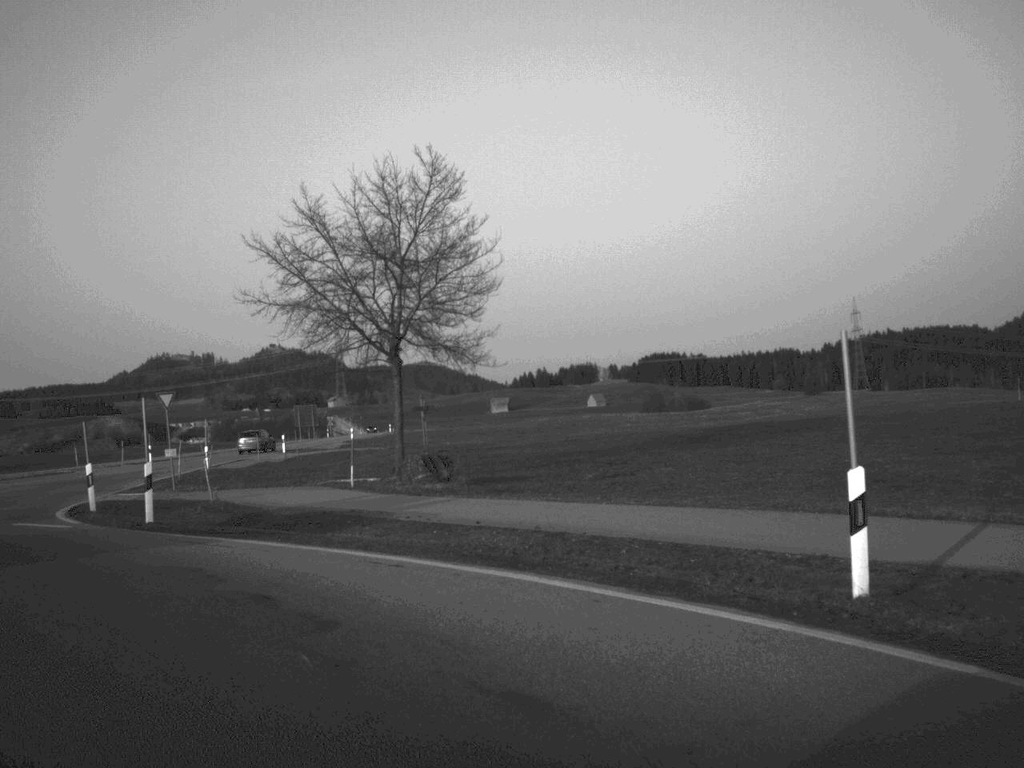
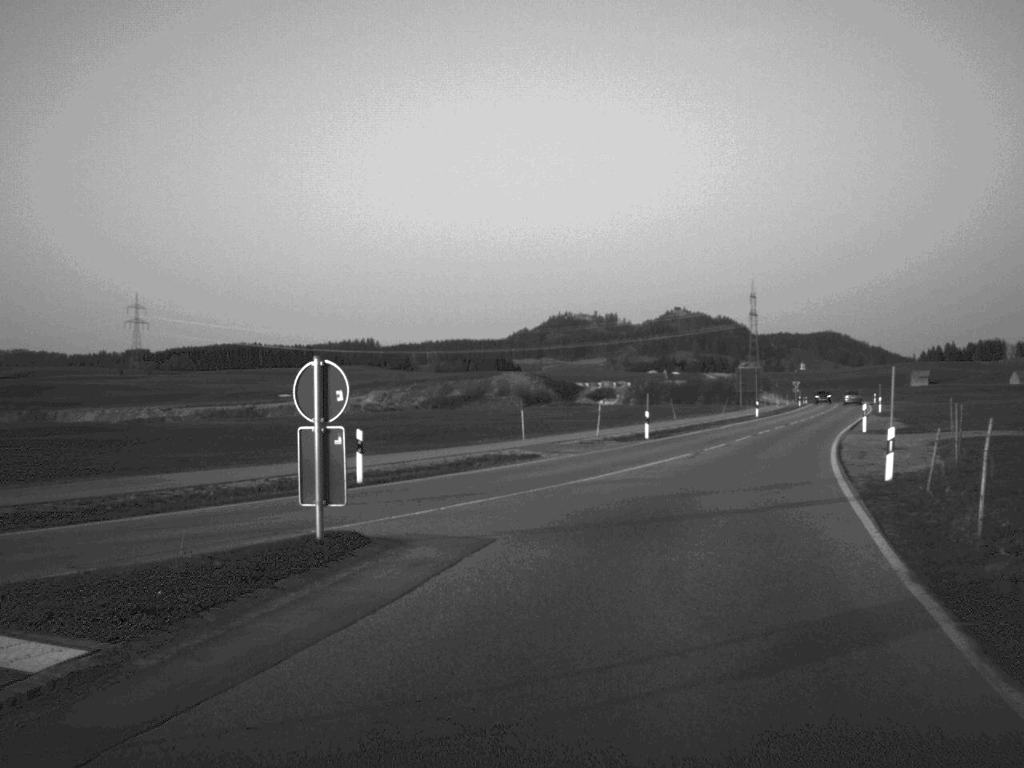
(-11.0, +26.3) m; -16°
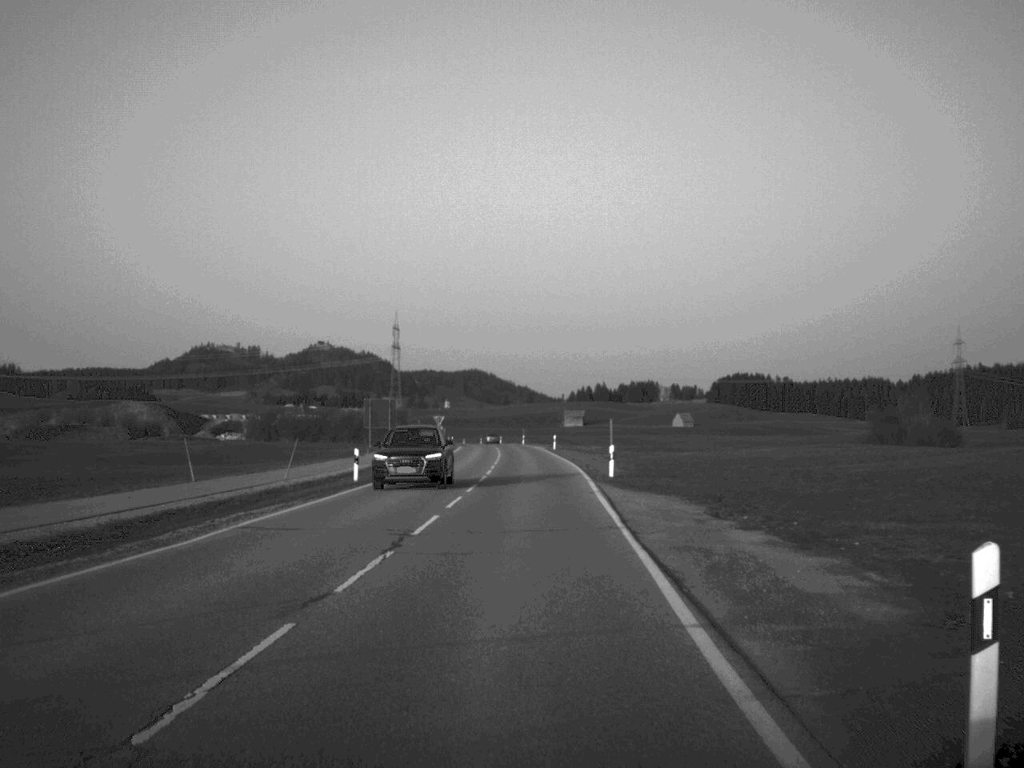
(+8.2, +40.4) m; +16°
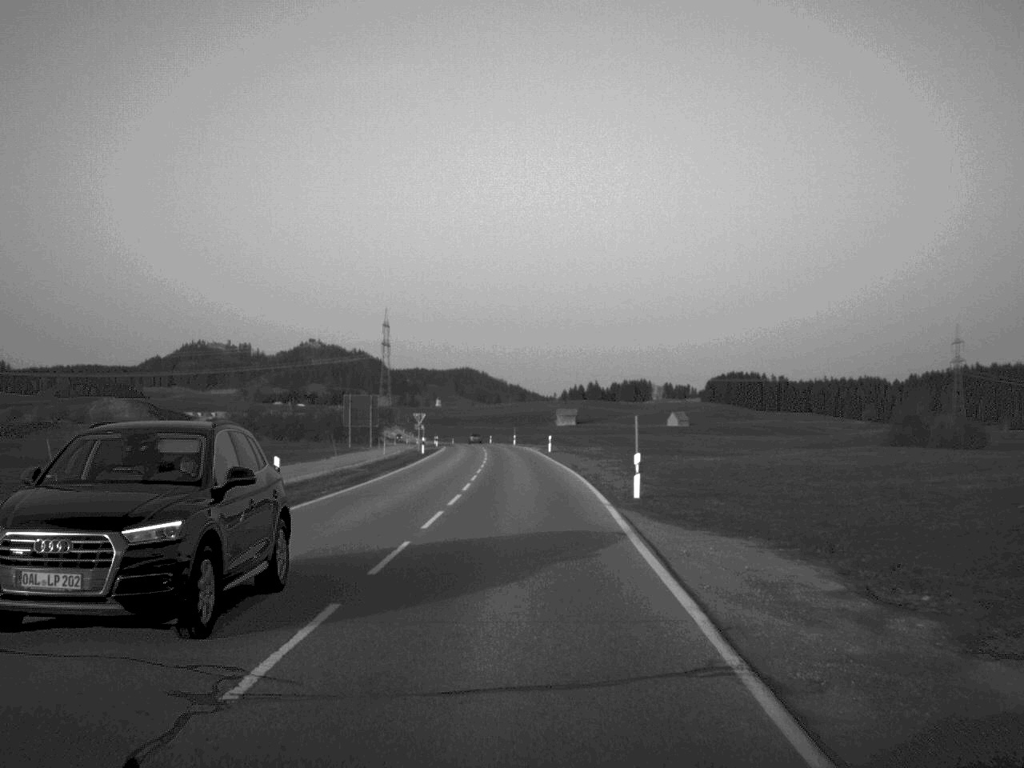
(0.0, +11.4) m; 0°
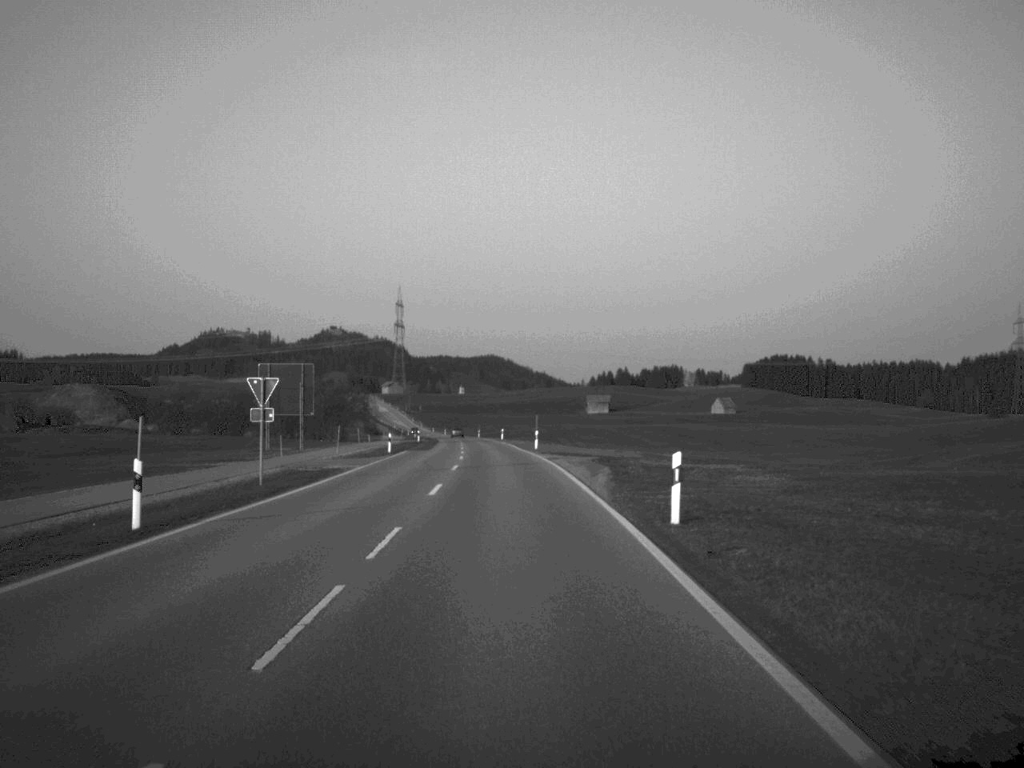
(-0.3, +60.2) m; -1°
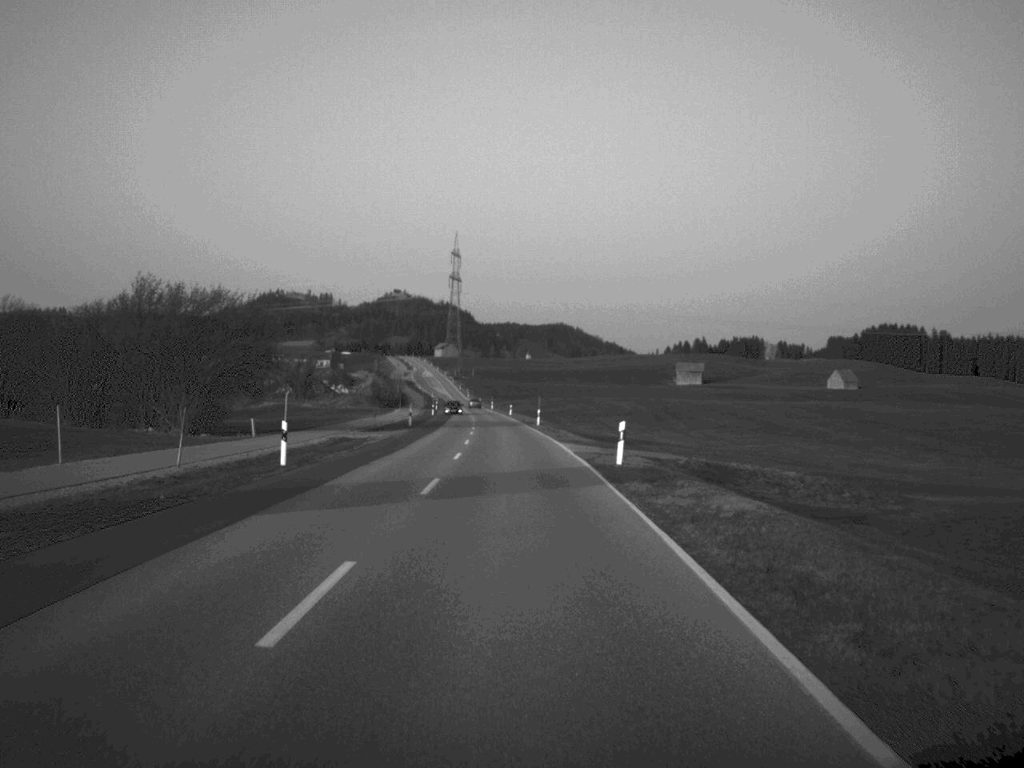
(-2.7, +88.4) m; -3°
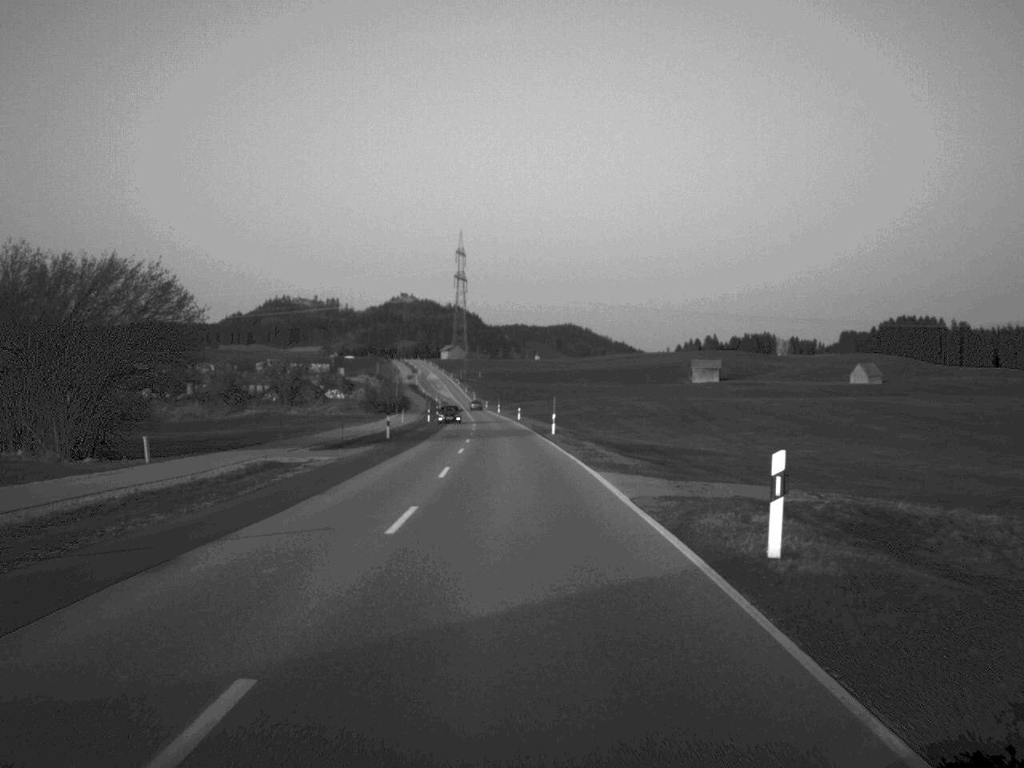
(-0.1, +17.4) m; 0°
